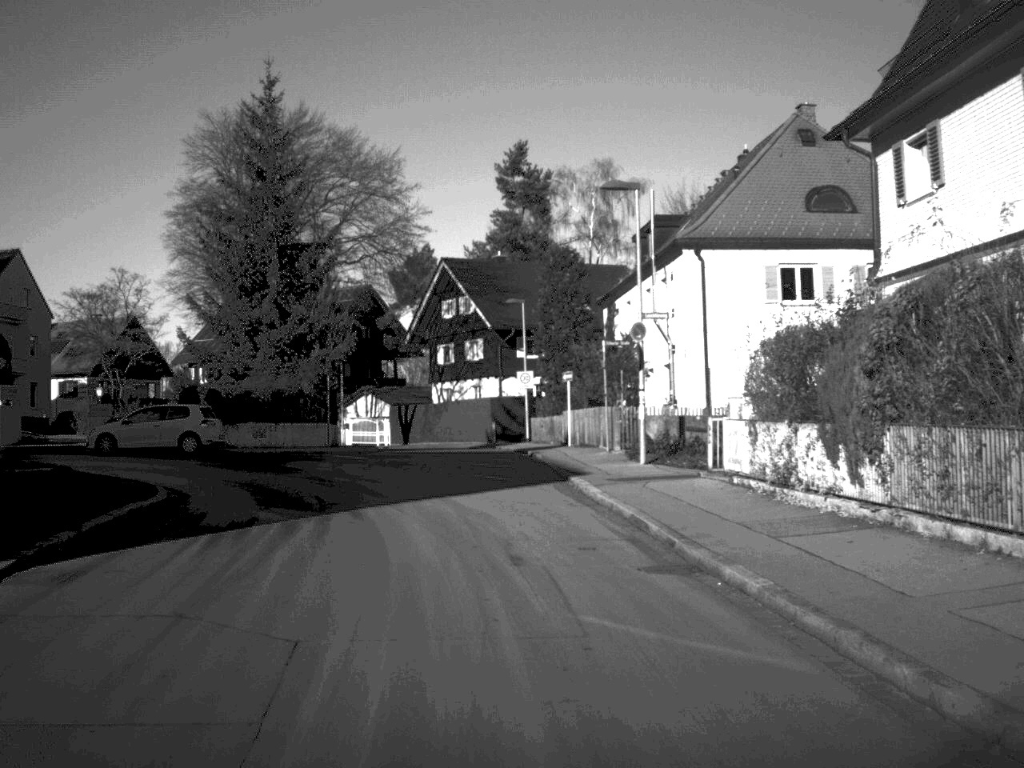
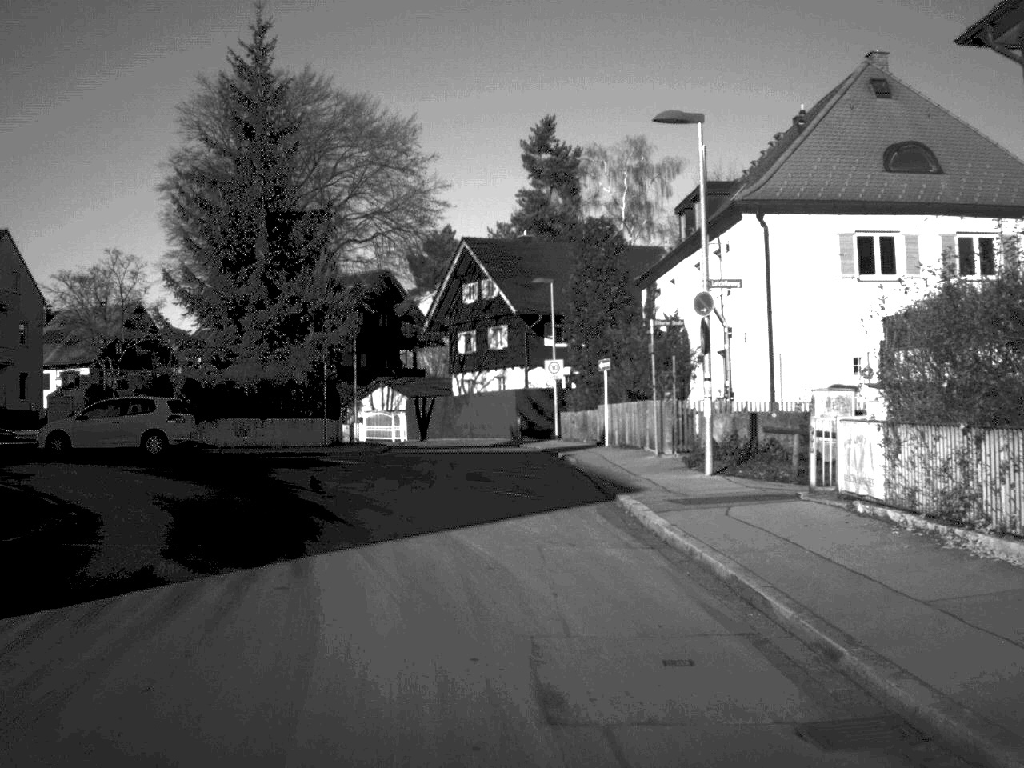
(-0.1, +6.0) m; -1°
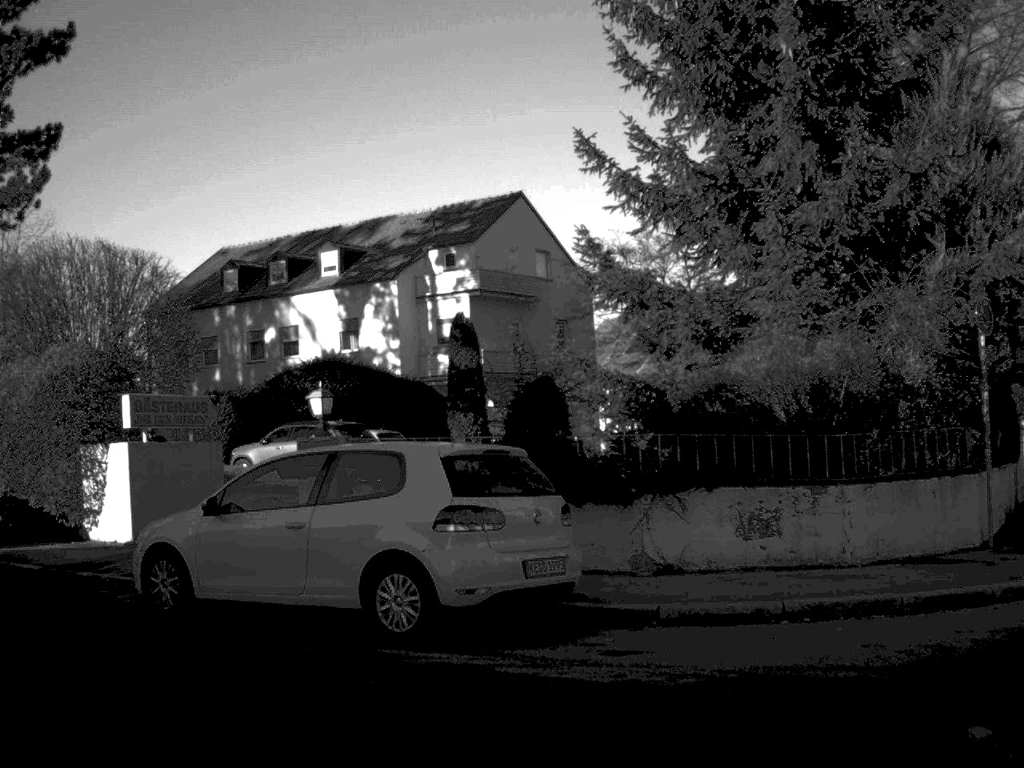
(-2.7, +22.2) m; -31°
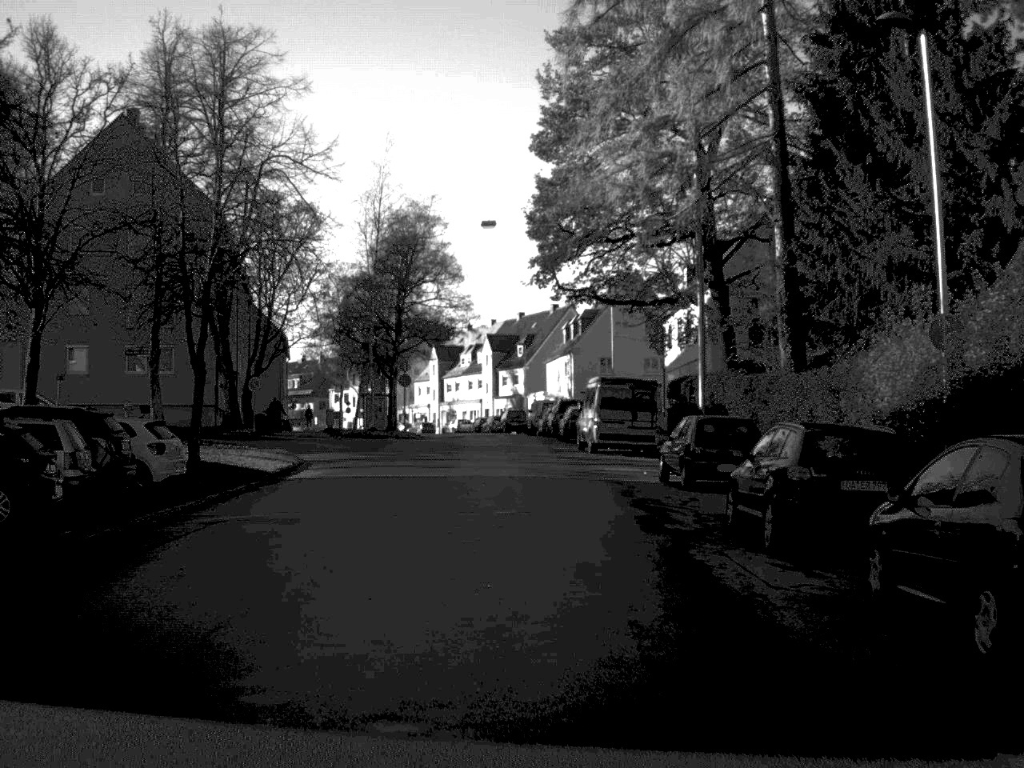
(-8.3, +12.7) m; -54°
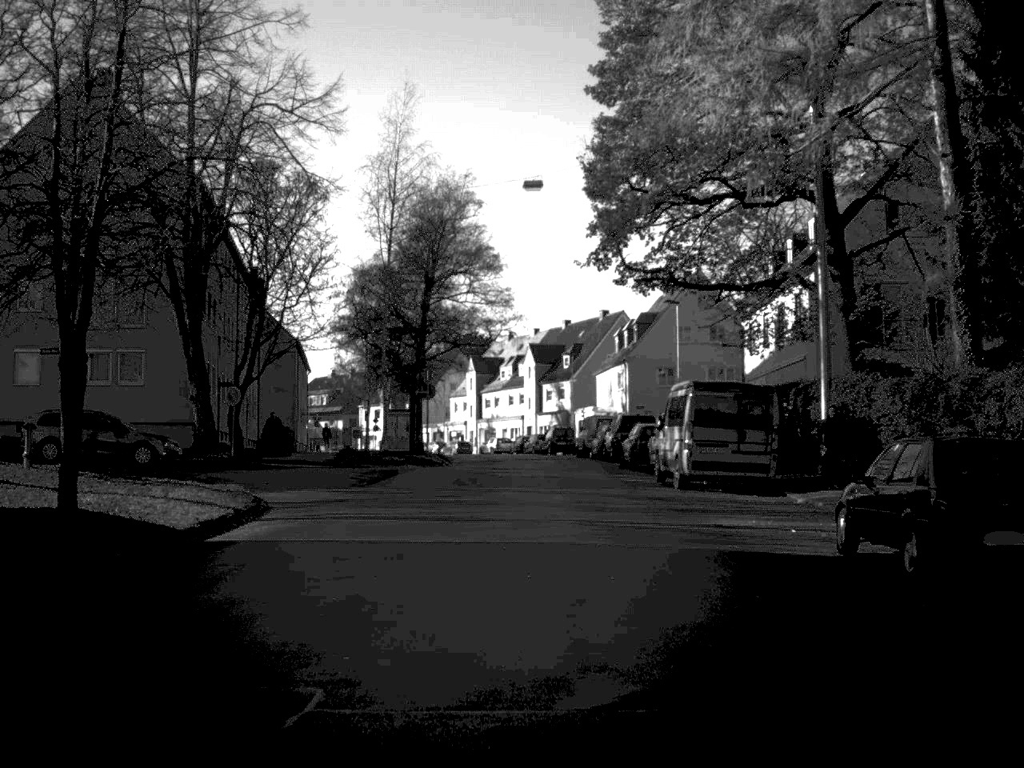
(-0.3, +11.4) m; -2°
